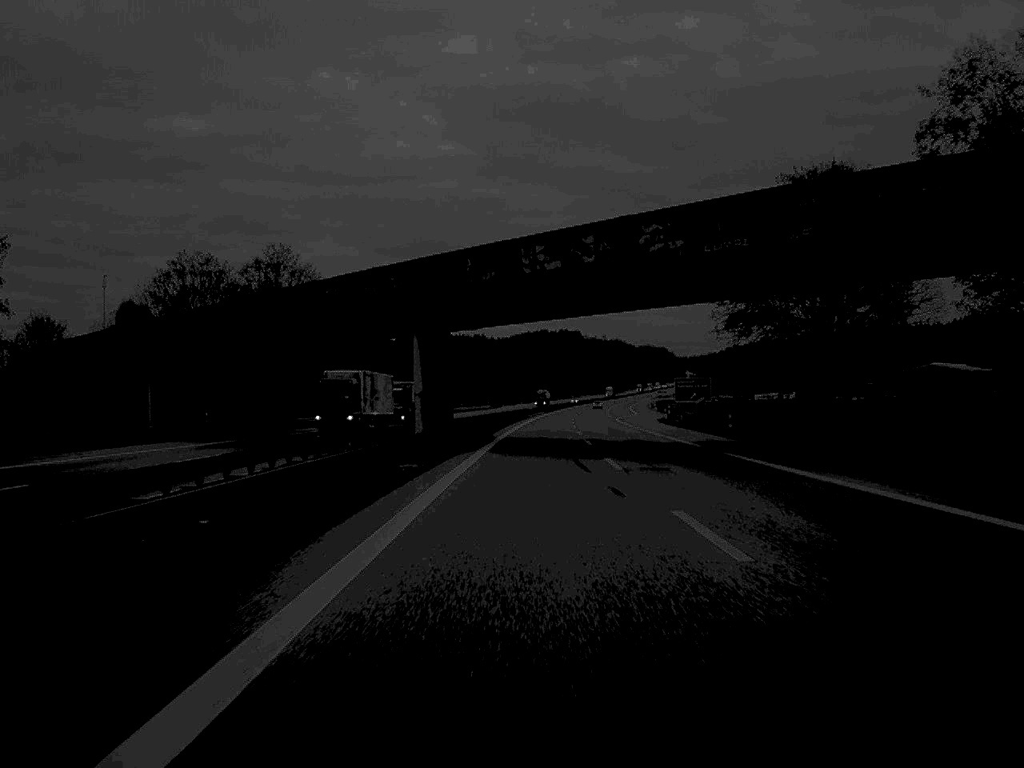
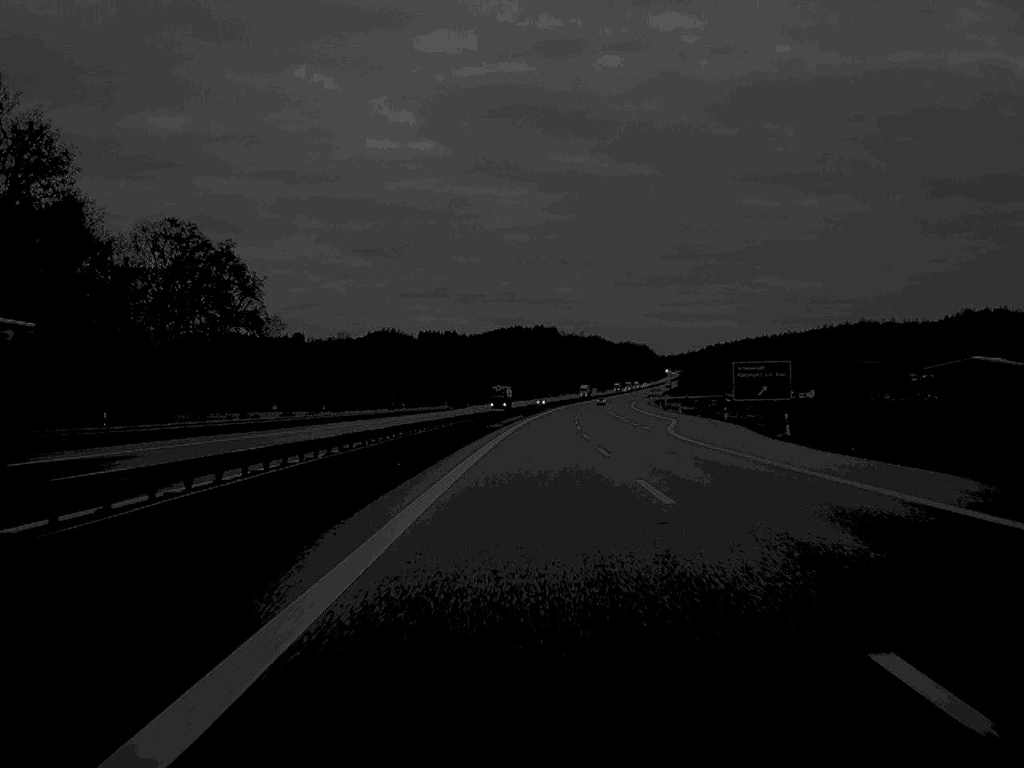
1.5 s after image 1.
(+0.6, +65.5) m; +1°
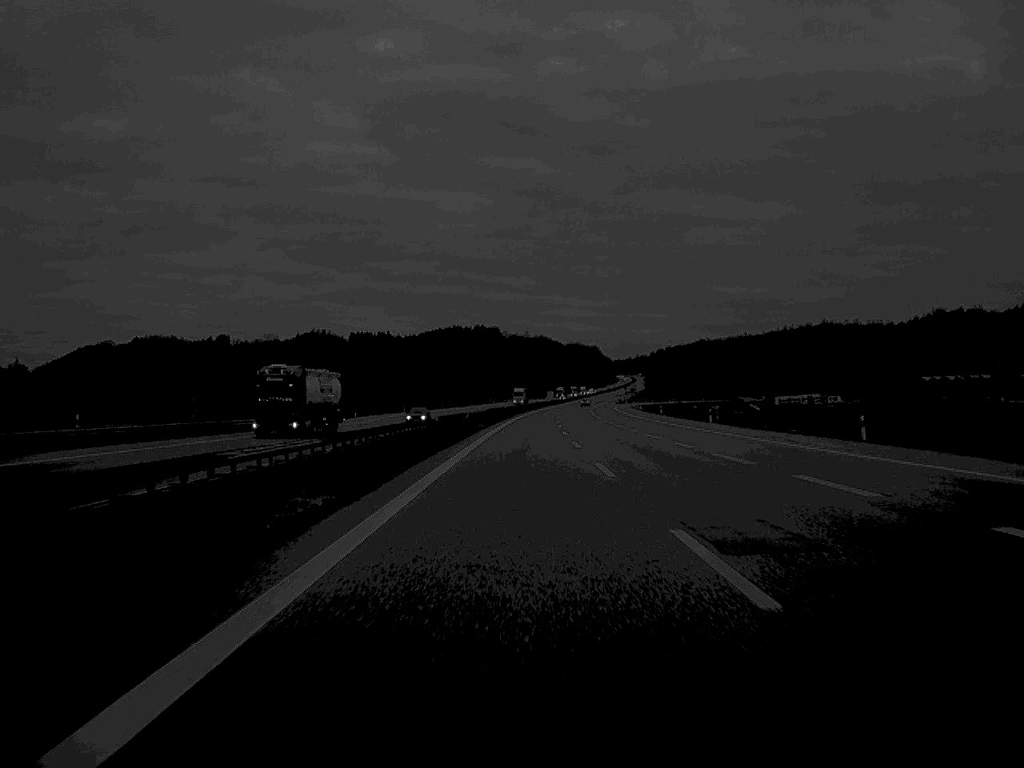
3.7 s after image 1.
(+2.0, +98.8) m; +3°
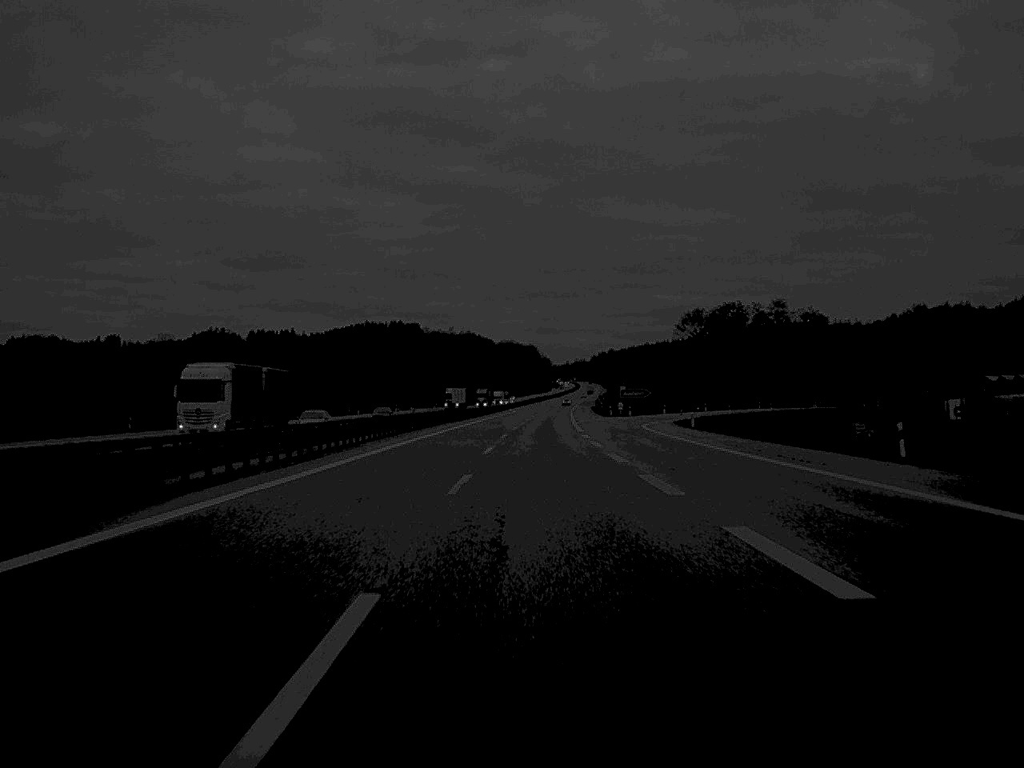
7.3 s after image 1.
(+5.8, +165.6) m; +3°
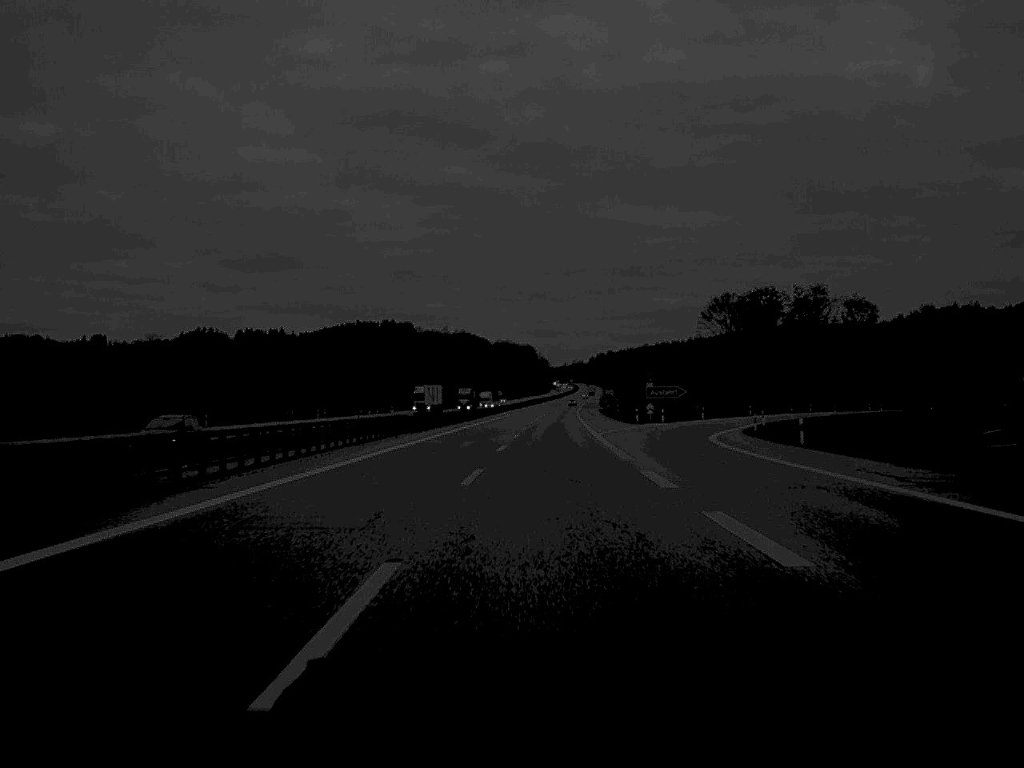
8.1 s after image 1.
(0.0, +34.7) m; 0°
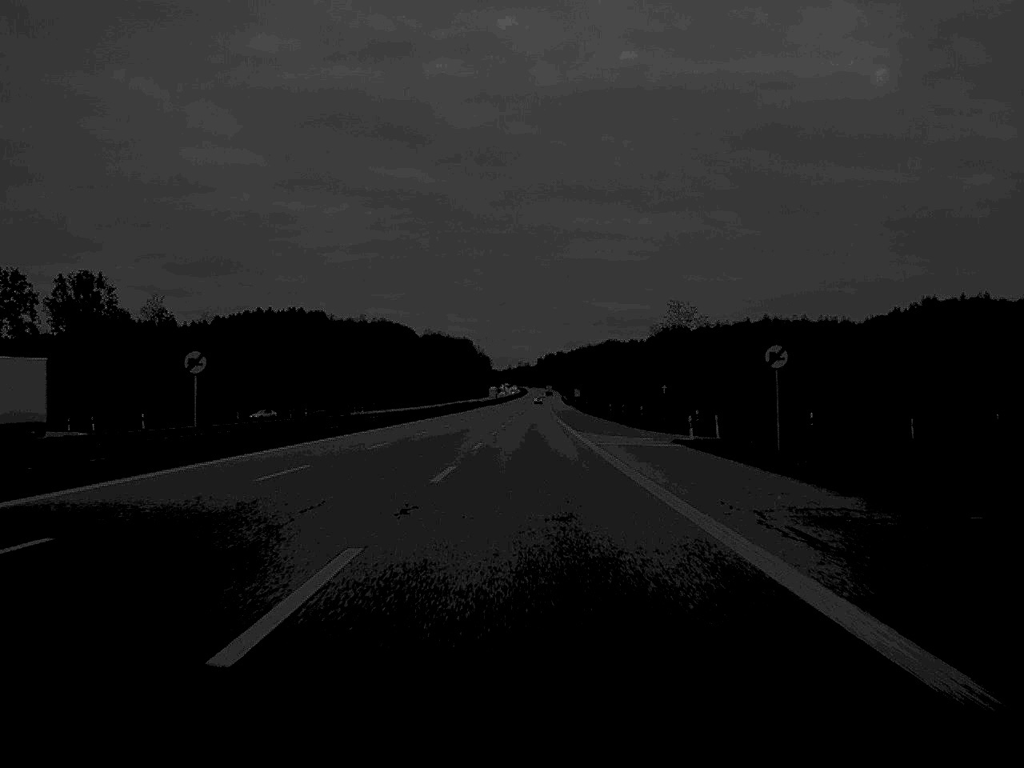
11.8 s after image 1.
(+4.4, +166.2) m; +2°
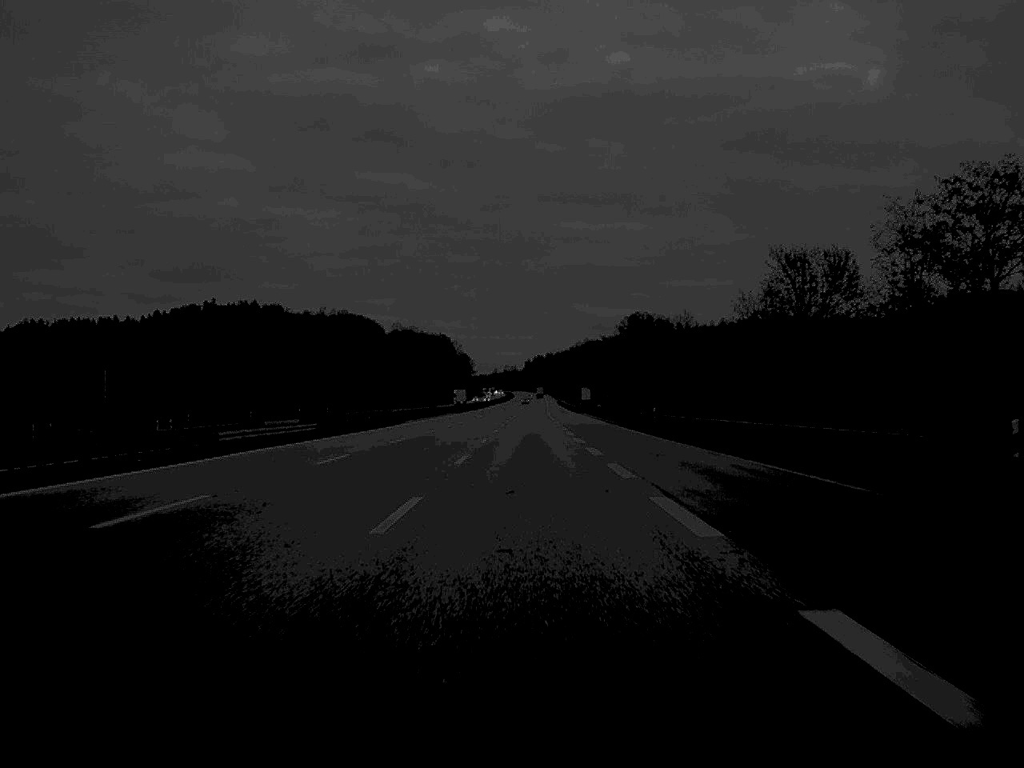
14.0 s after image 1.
(+0.5, +99.8) m; +1°
